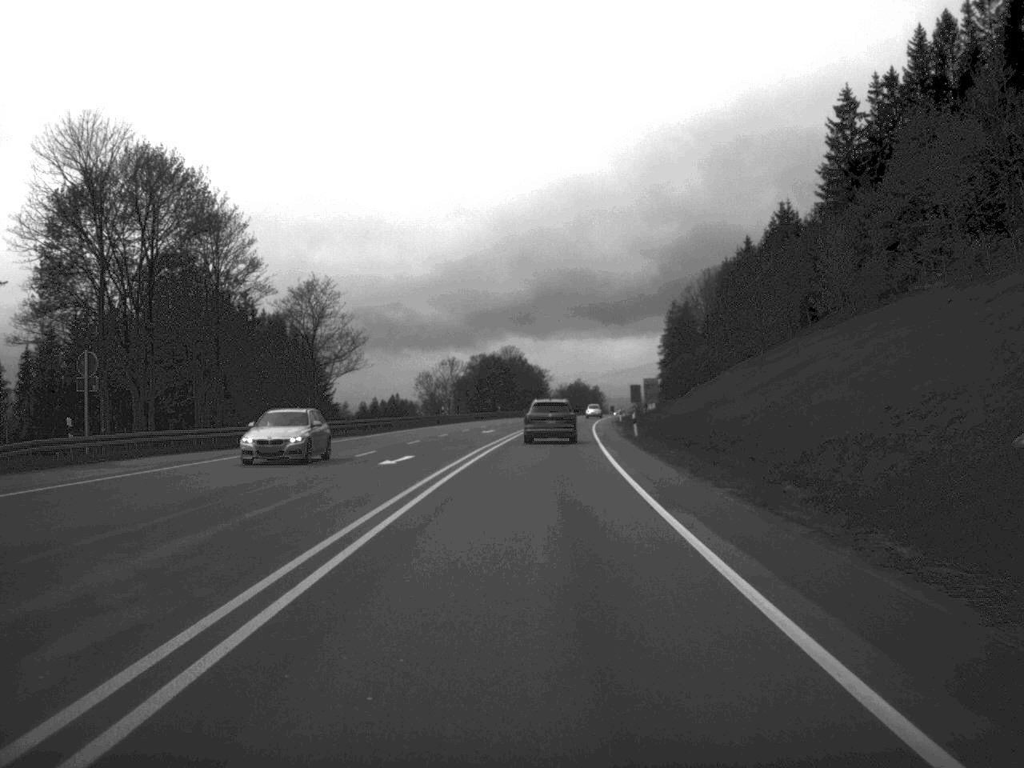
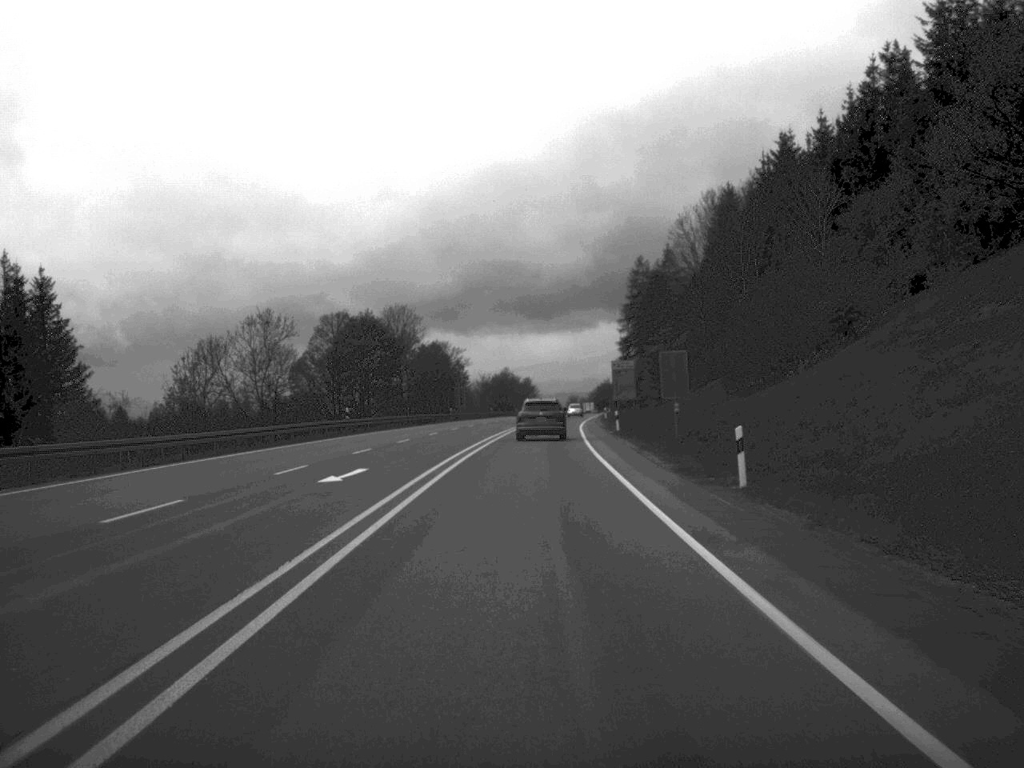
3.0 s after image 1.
(+2.2, +77.6) m; +3°
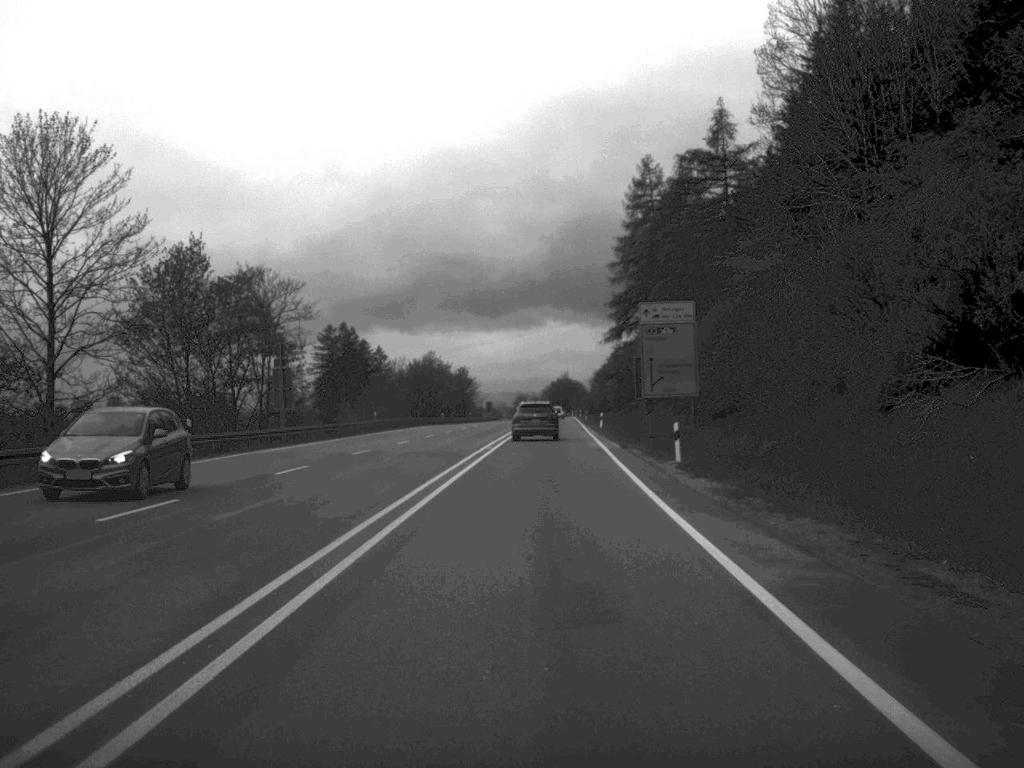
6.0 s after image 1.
(+1.6, +80.7) m; +2°
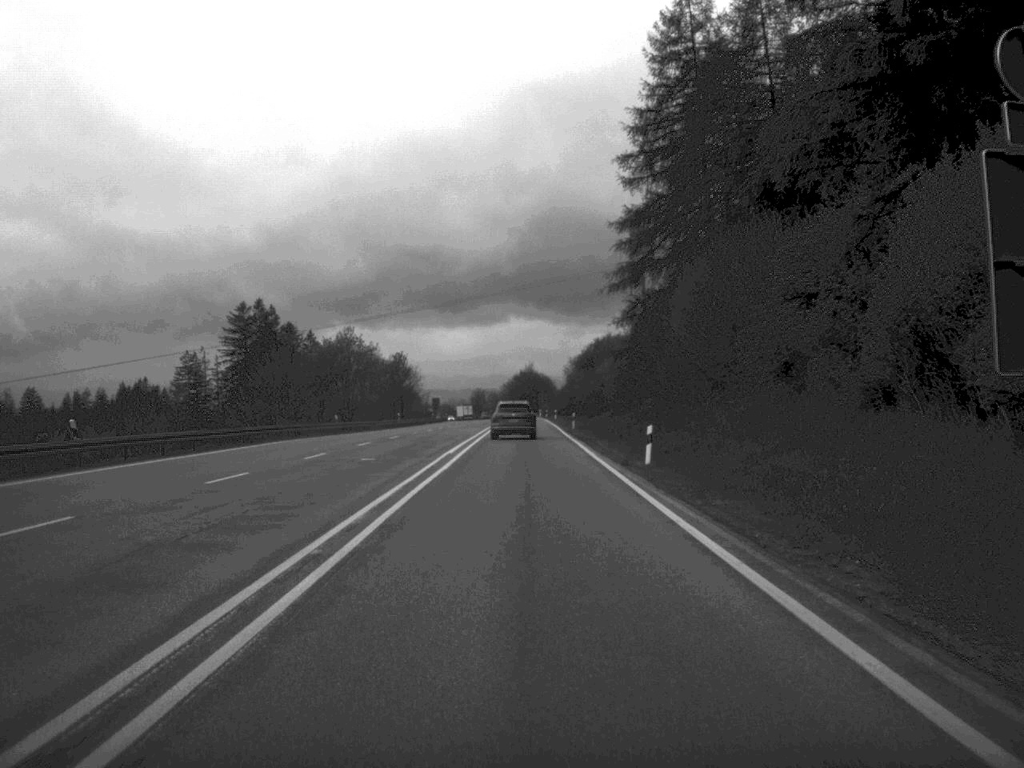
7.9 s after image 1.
(+0.8, +50.5) m; +2°
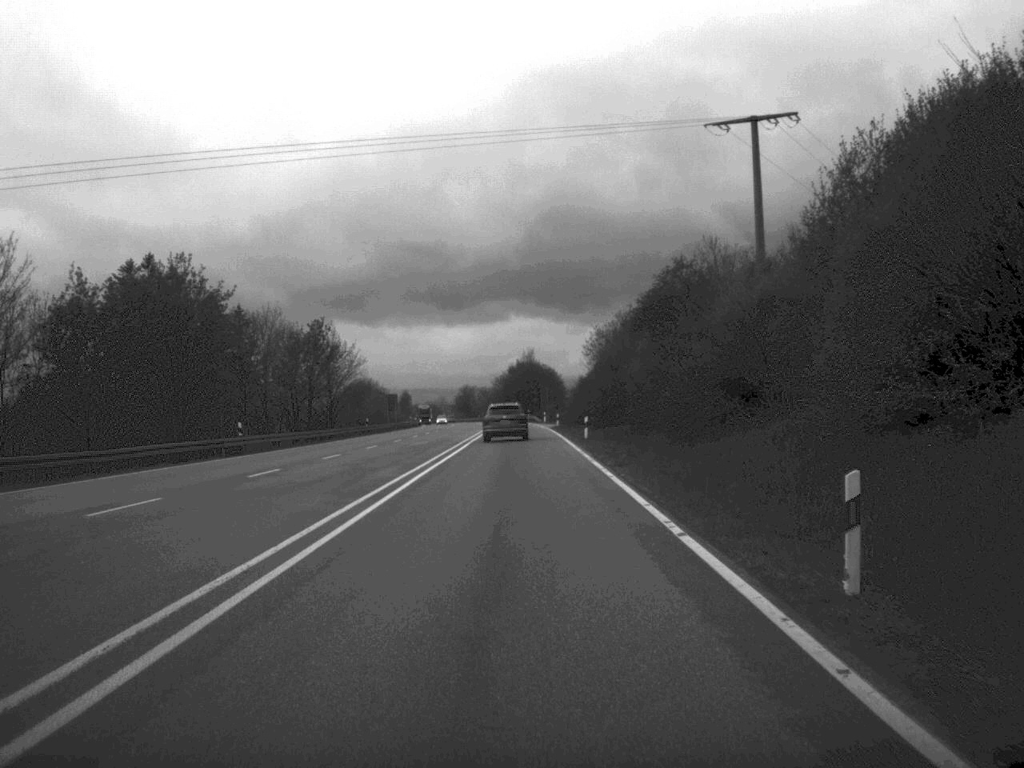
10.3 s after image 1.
(+0.1, +65.0) m; 0°
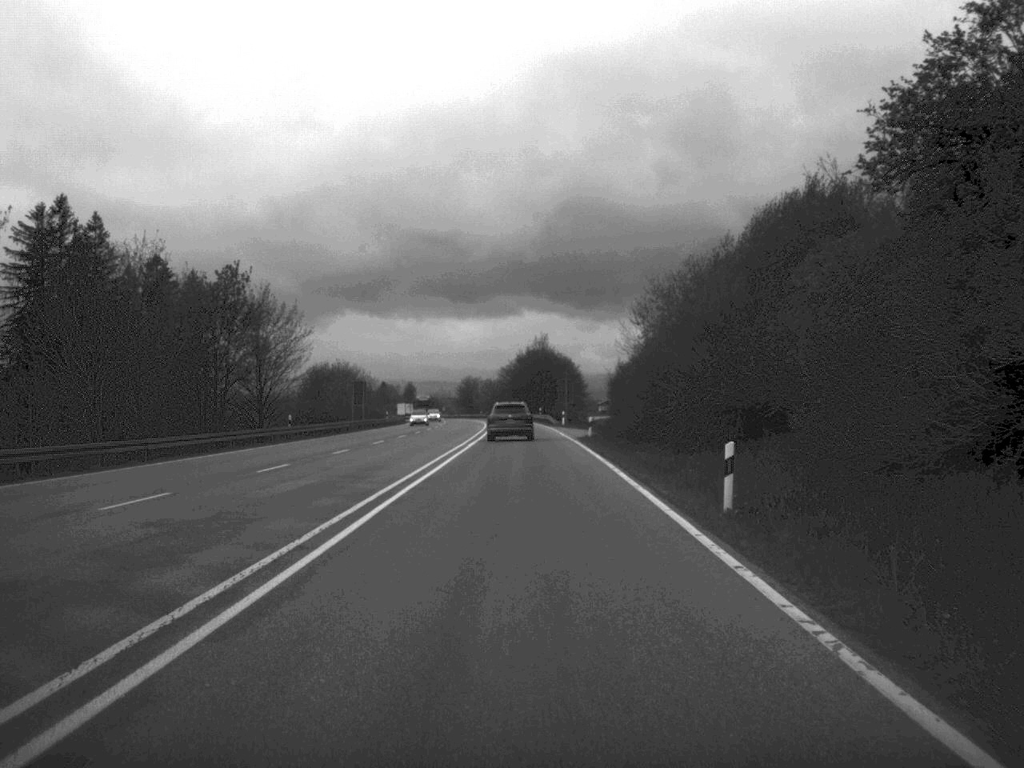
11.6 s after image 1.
(-0.2, +35.5) m; 0°
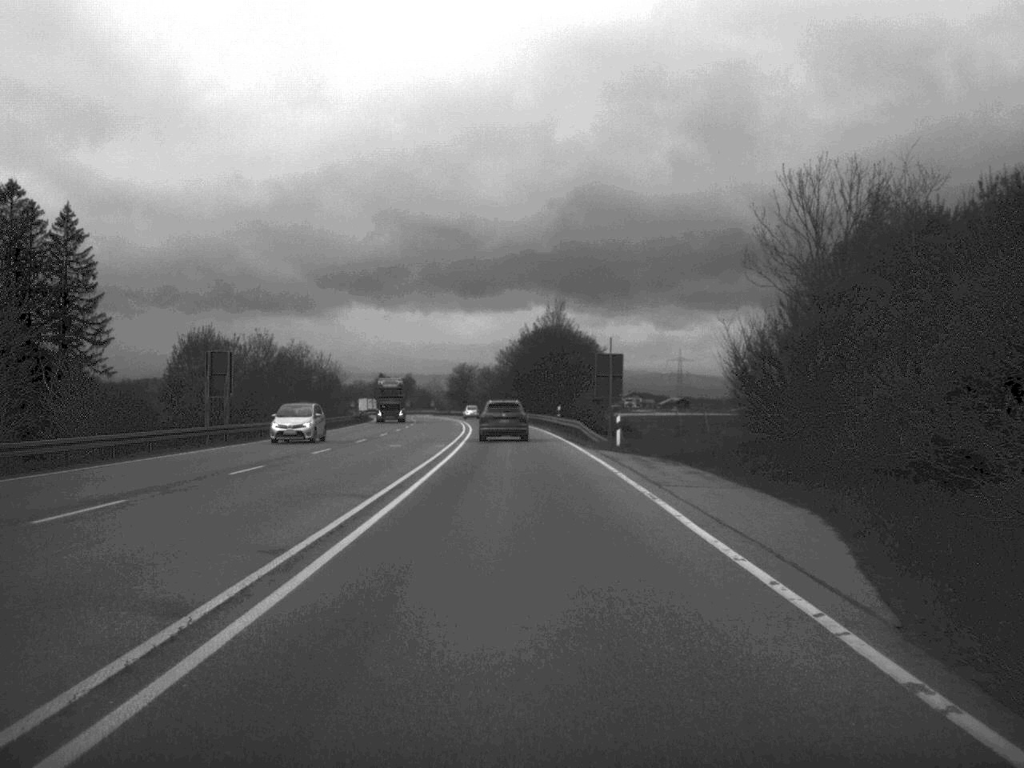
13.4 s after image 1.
(-0.1, +50.3) m; 0°
